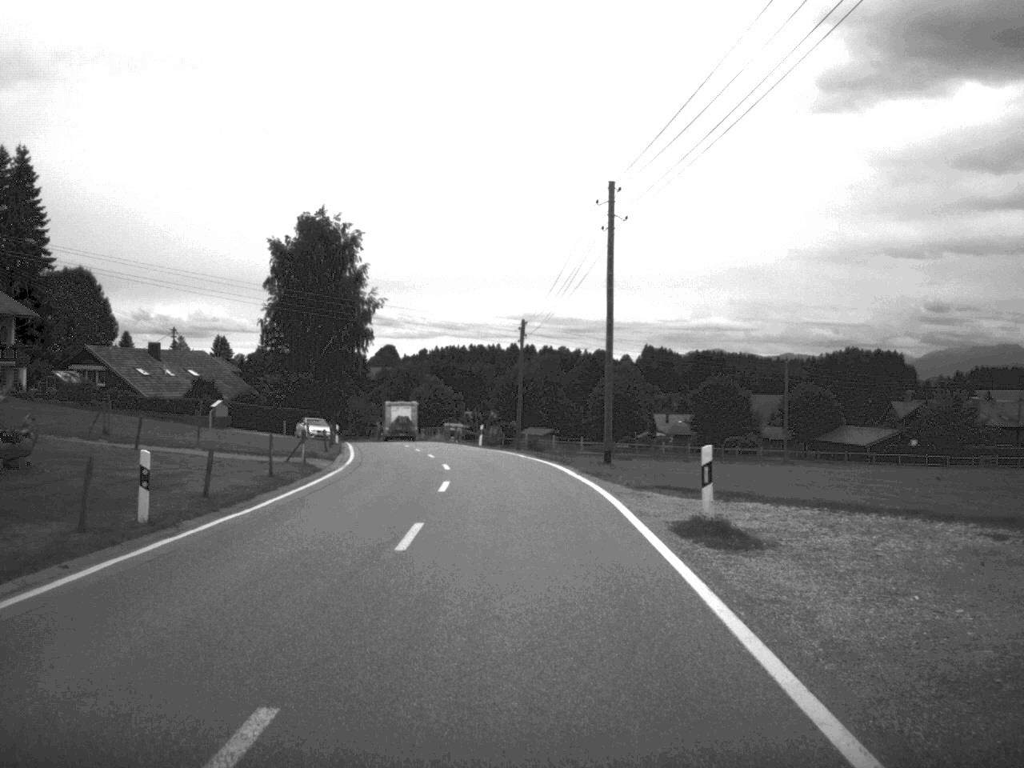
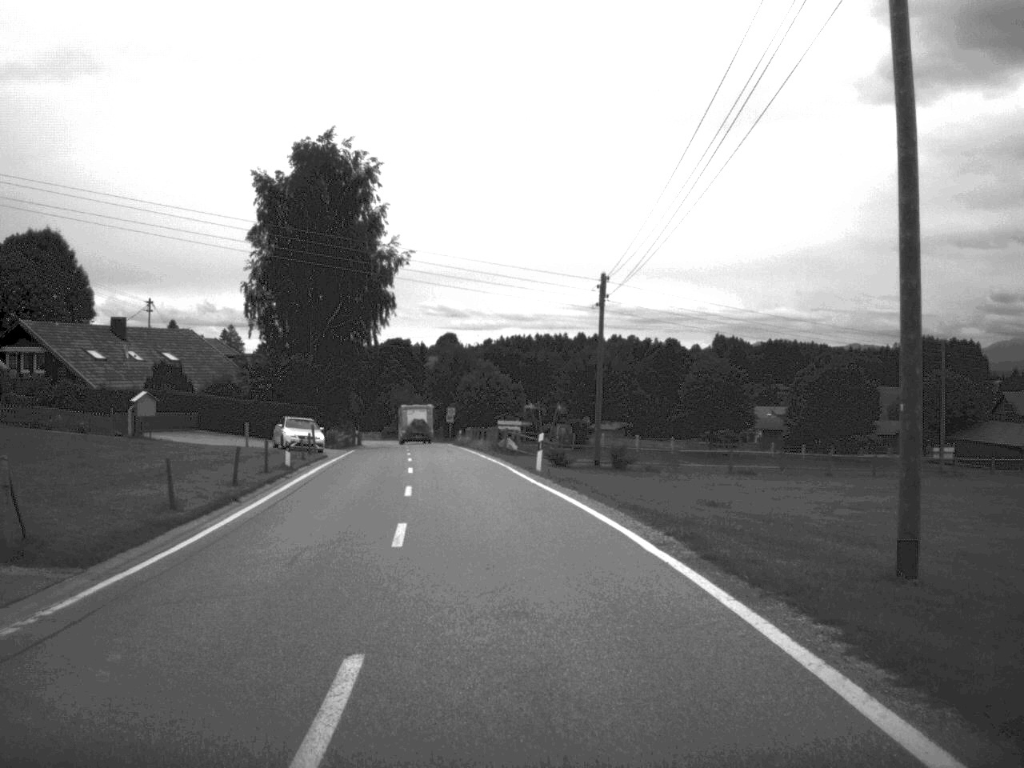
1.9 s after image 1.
(-0.6, +25.2) m; -3°
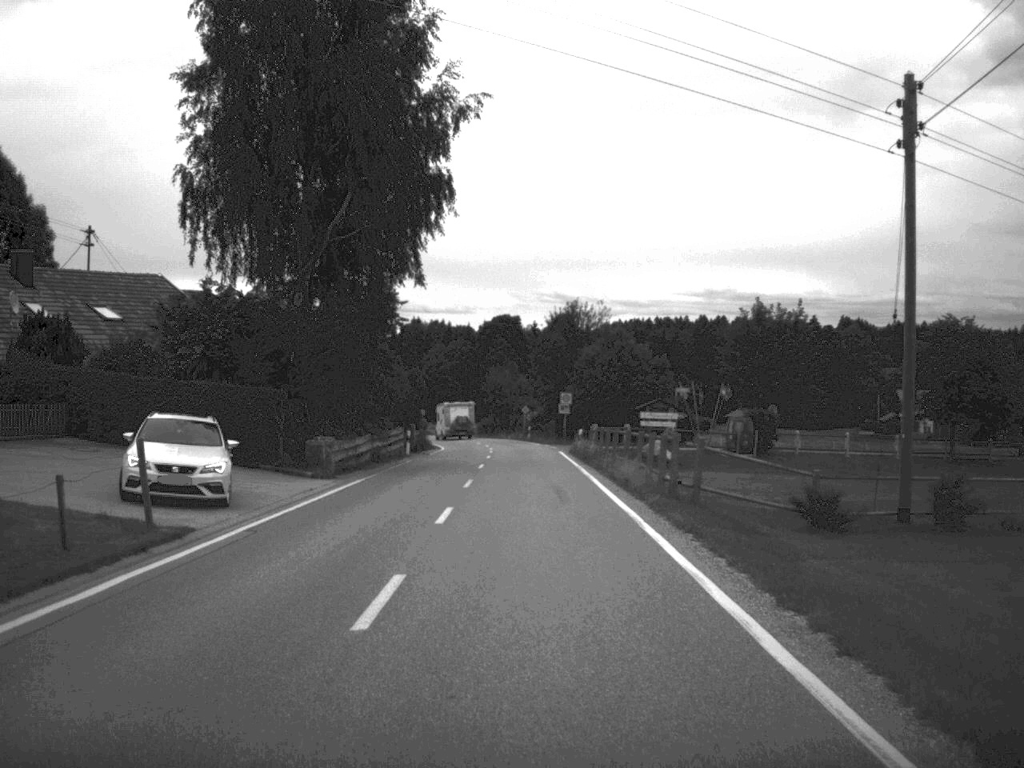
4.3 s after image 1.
(-1.7, +32.6) m; -5°
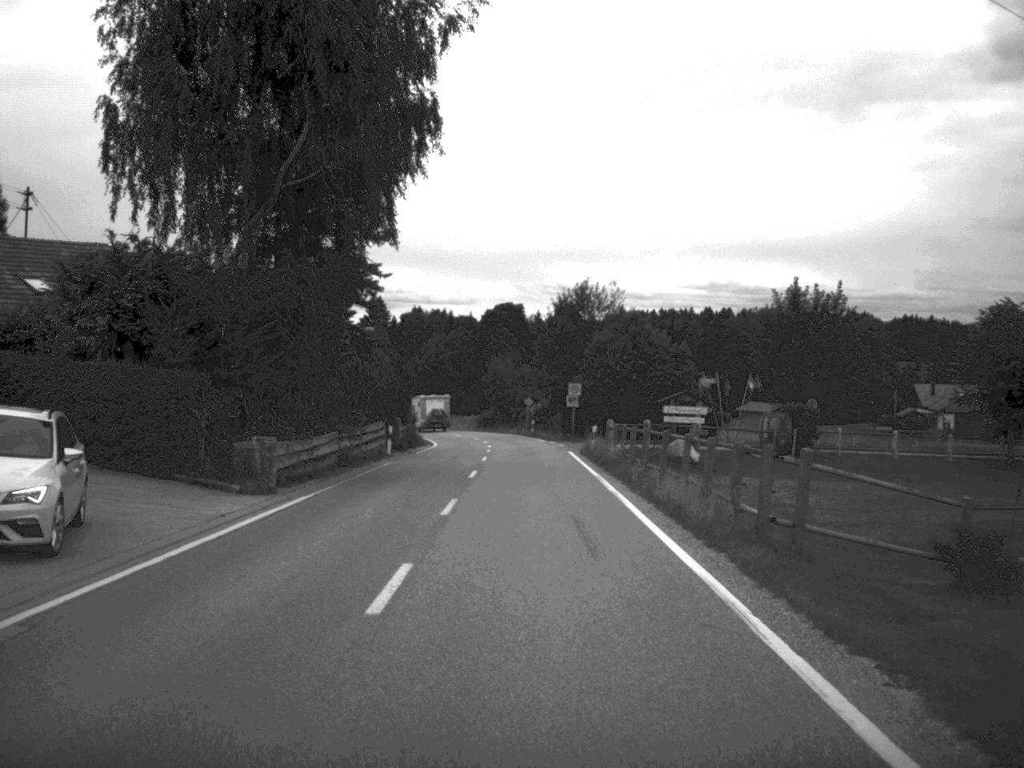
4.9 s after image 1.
(0.0, +7.9) m; 0°
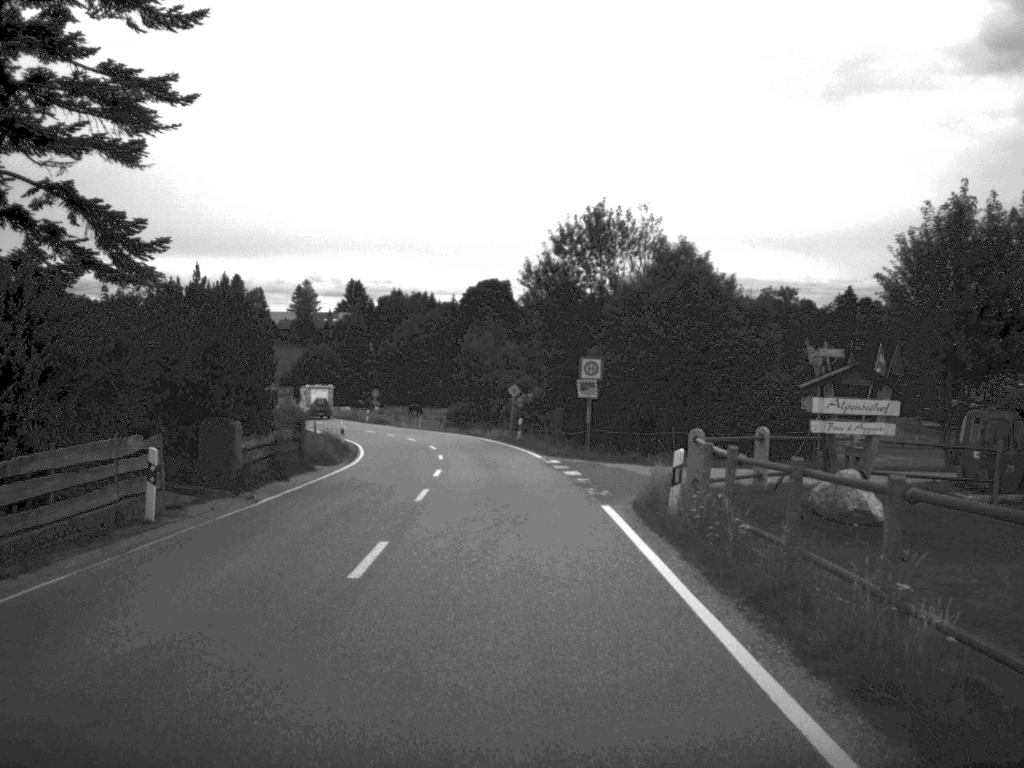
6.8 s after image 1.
(+0.2, +25.7) m; 0°
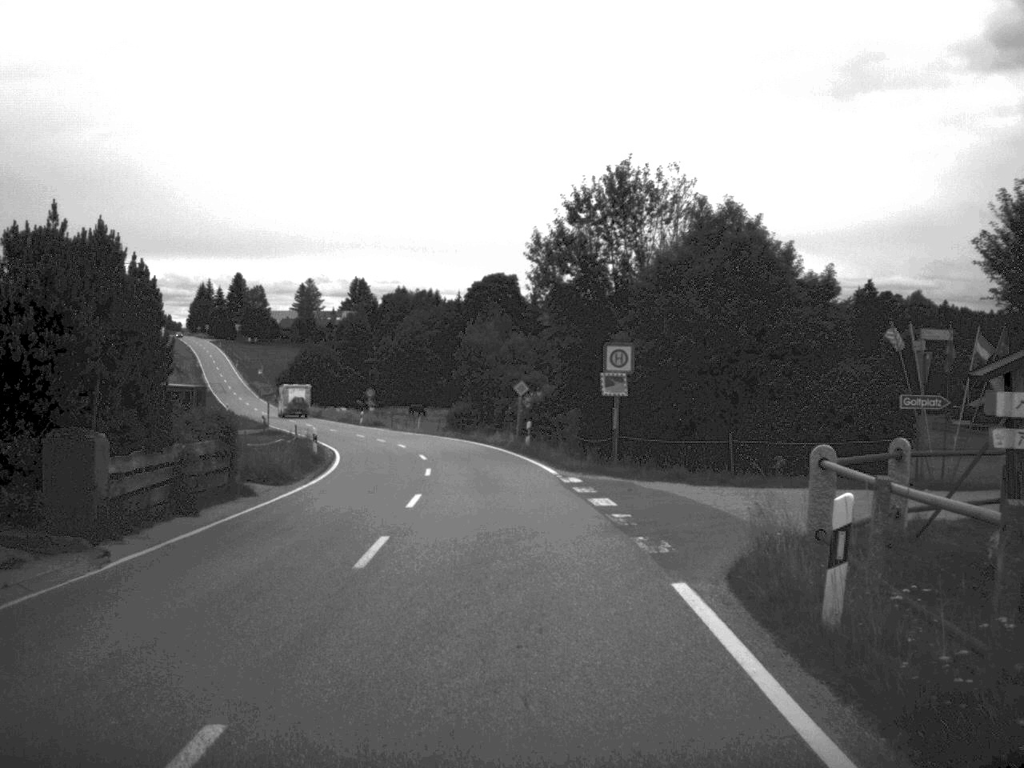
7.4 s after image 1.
(0.0, +8.0) m; 0°
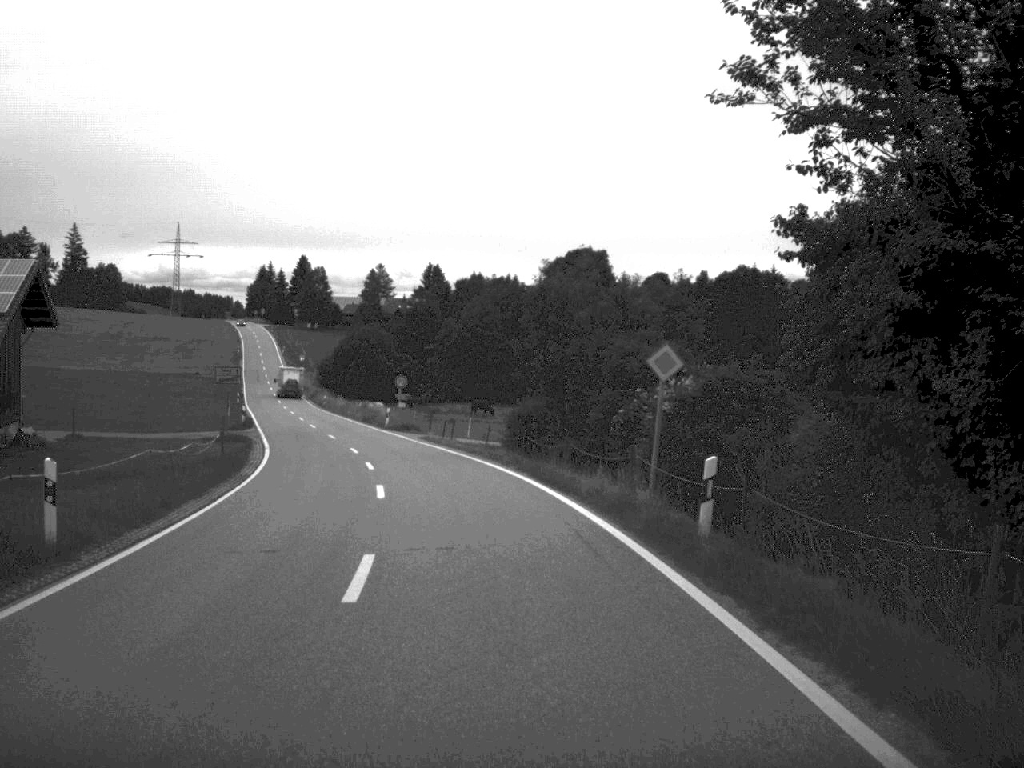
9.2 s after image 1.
(-0.9, +27.3) m; -4°
